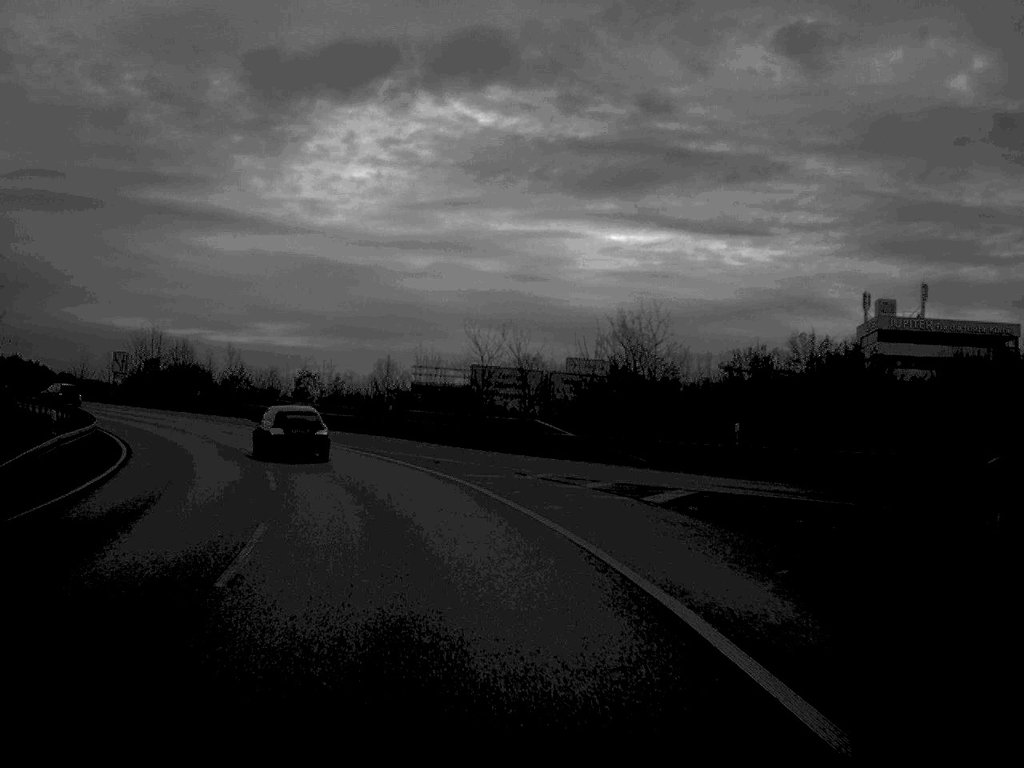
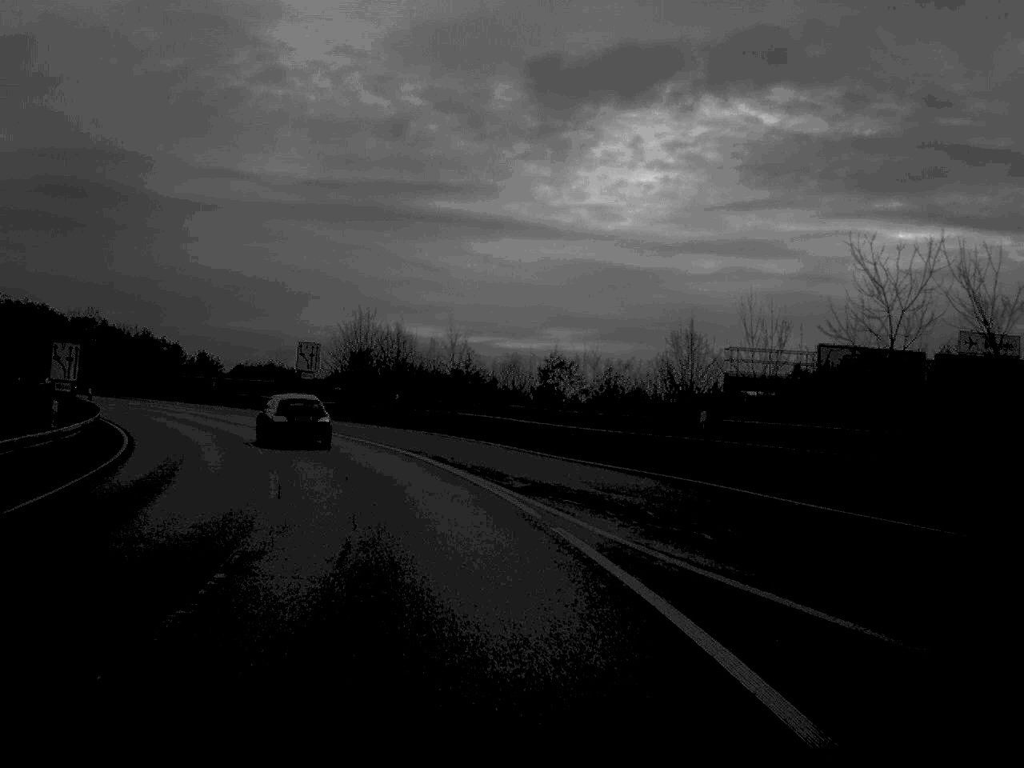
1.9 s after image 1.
(-3.1, +27.6) m; -13°
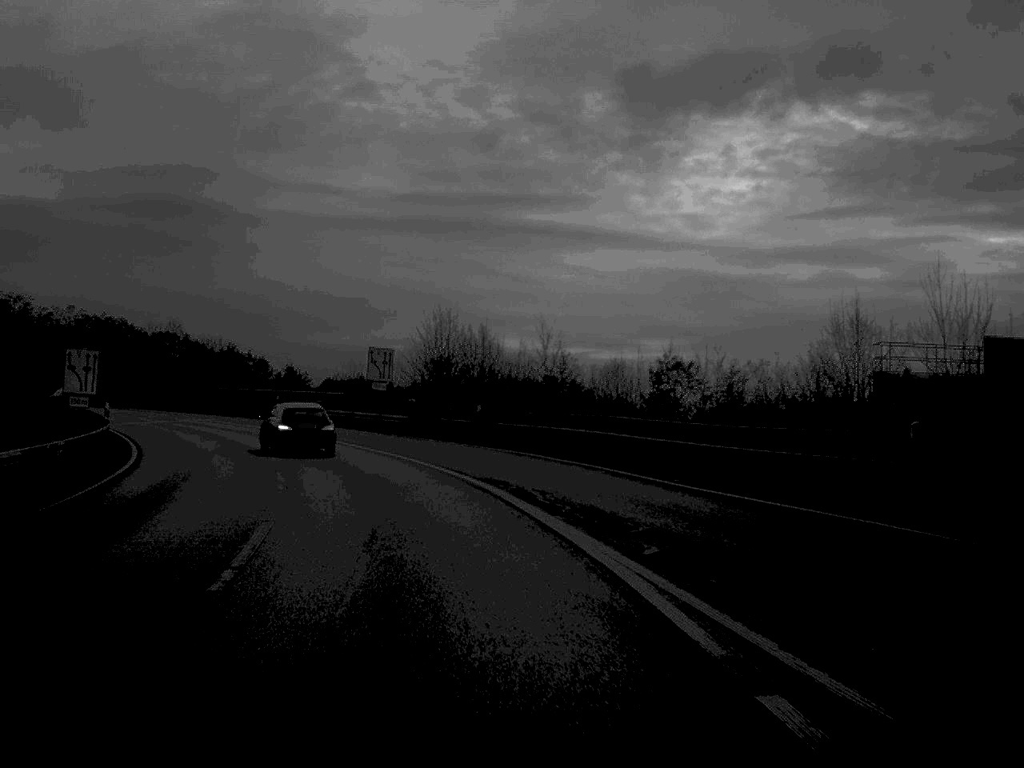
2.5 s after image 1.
(-0.3, +8.7) m; -4°
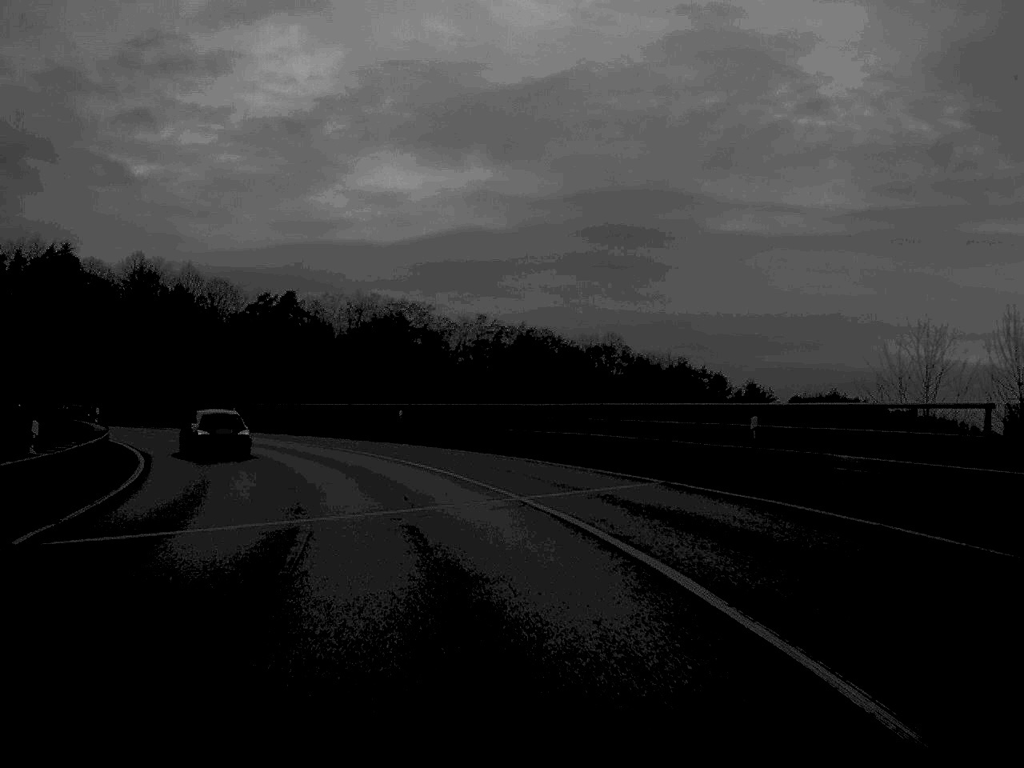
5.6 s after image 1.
(-8.7, +45.4) m; -20°
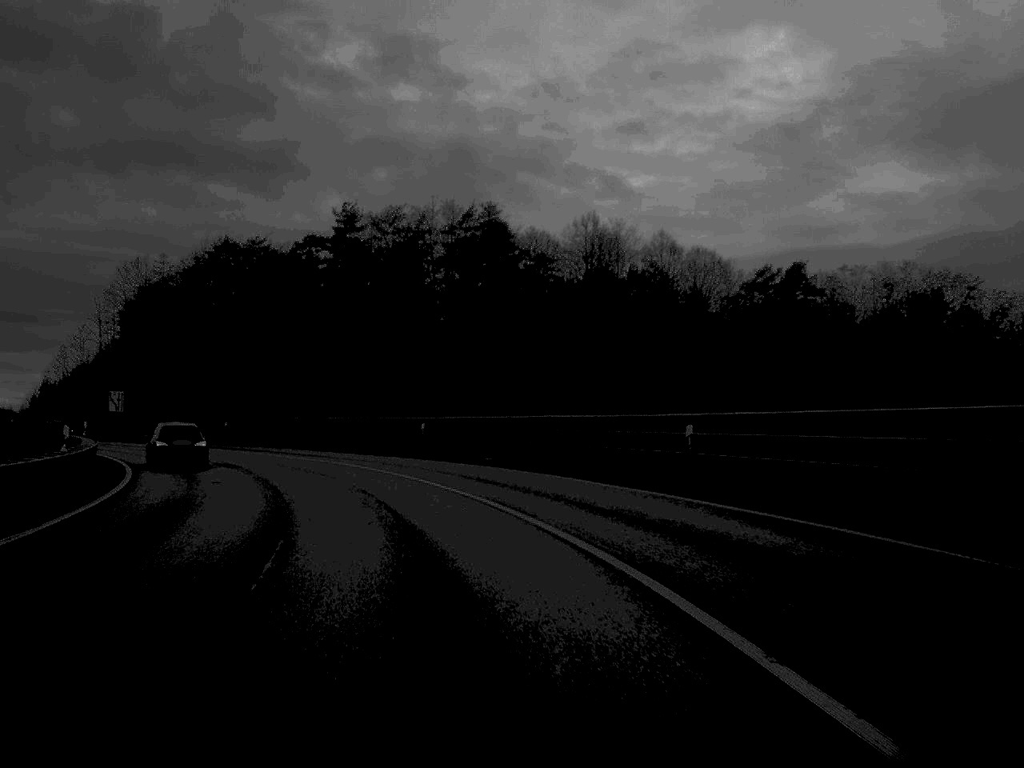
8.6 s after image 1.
(-9.7, +48.3) m; -22°
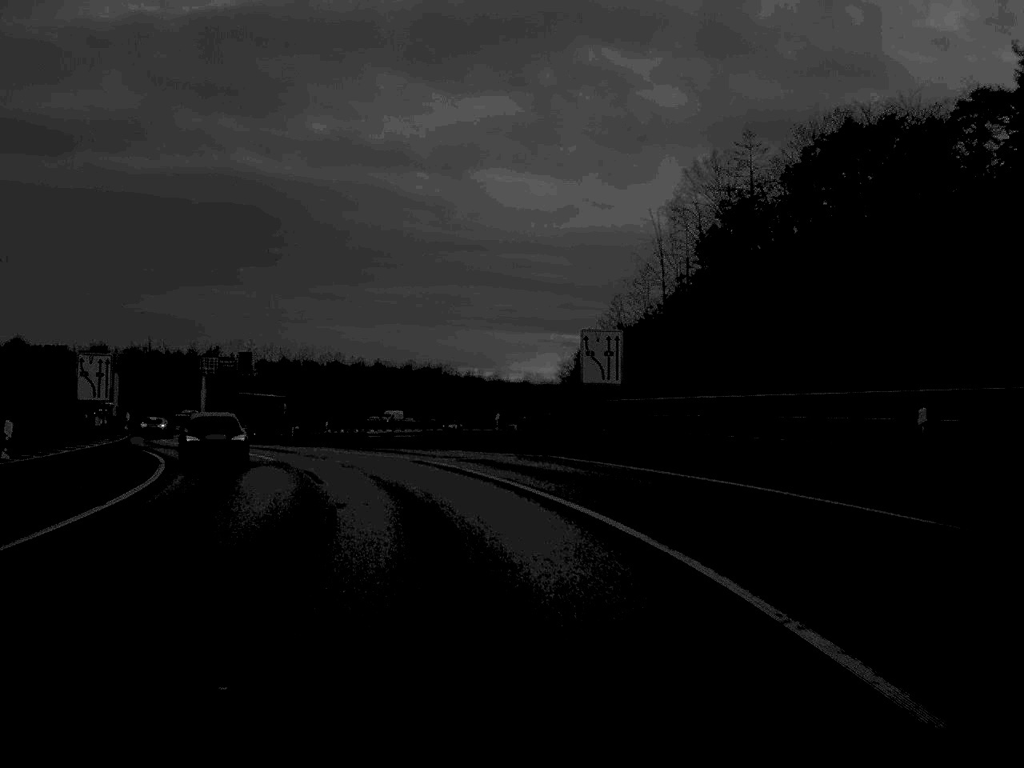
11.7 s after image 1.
(-13.9, +55.7) m; -28°
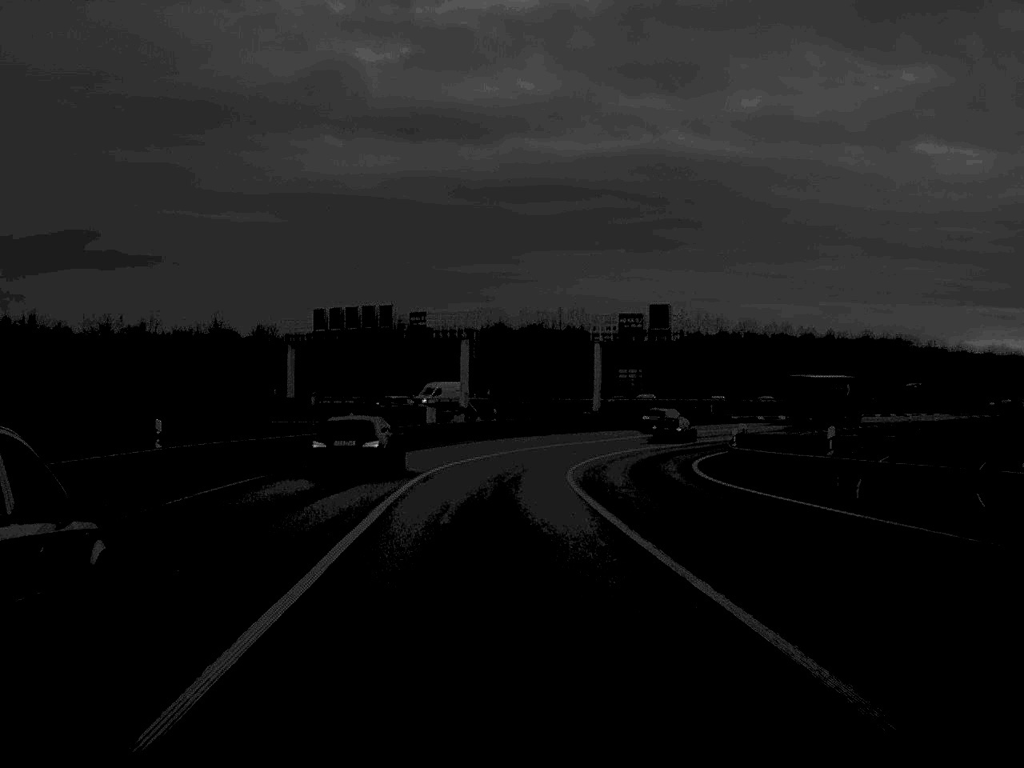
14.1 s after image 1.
(-7.5, +42.8) m; -20°
